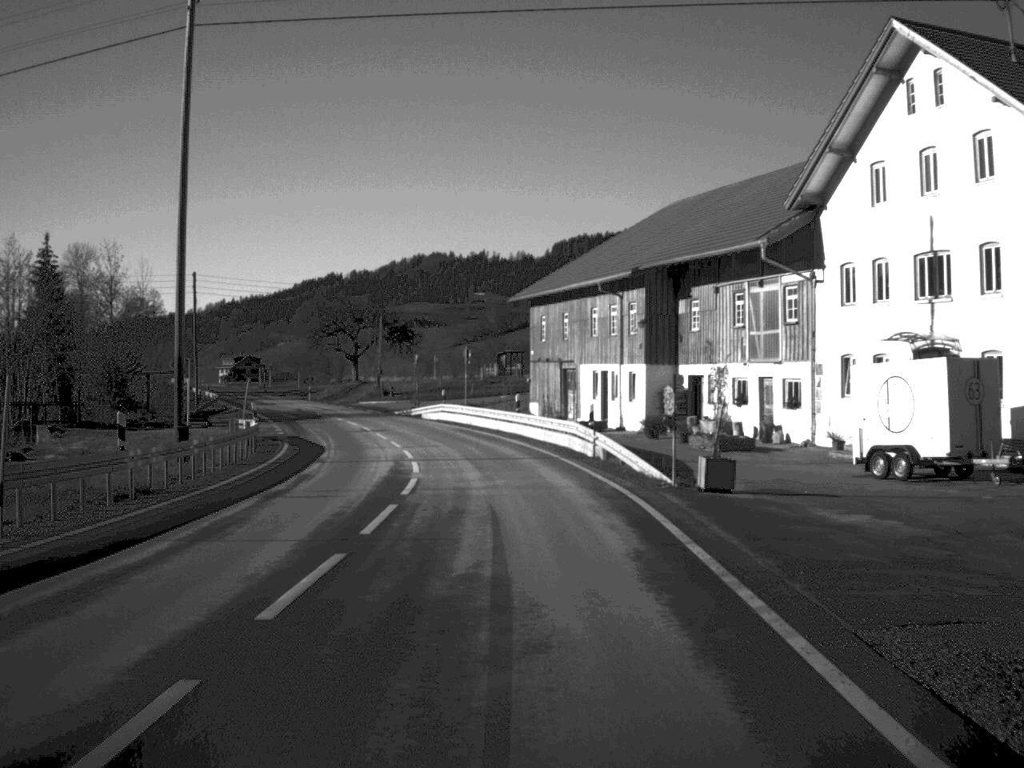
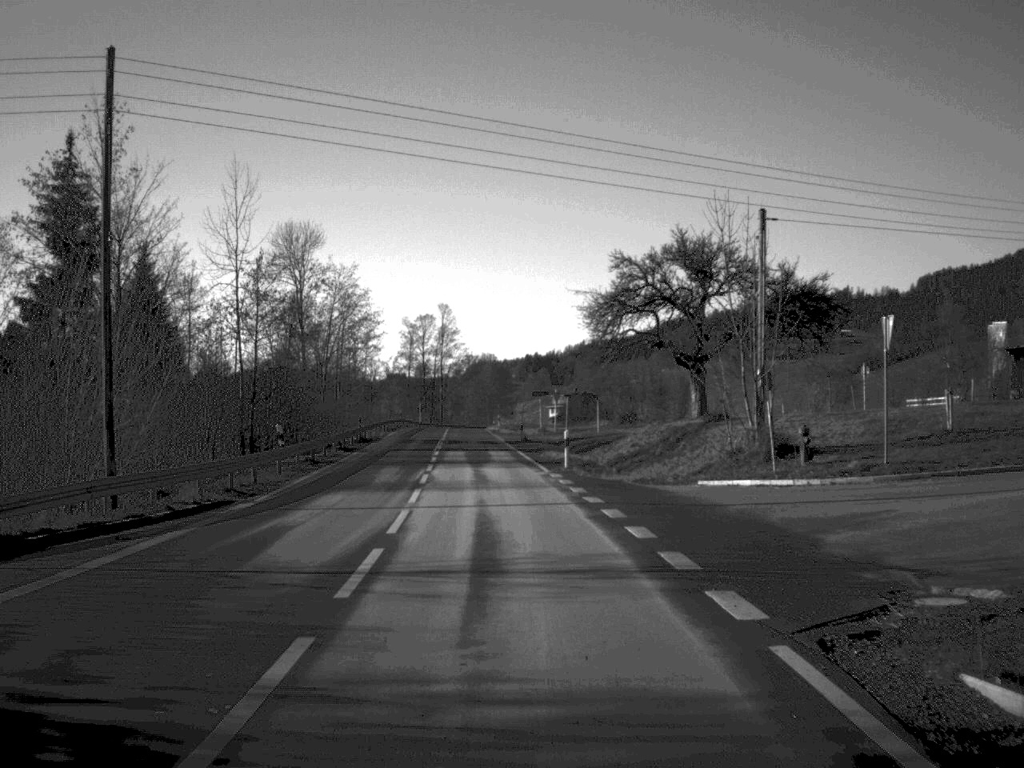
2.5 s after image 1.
(-7.9, +62.4) m; -16°
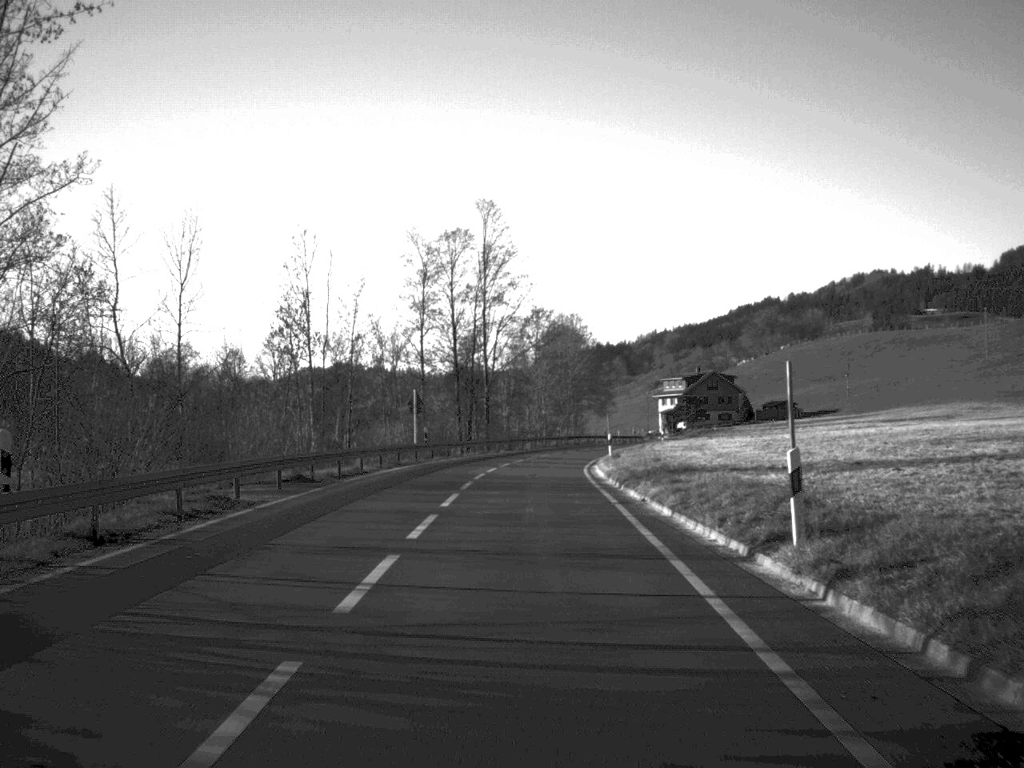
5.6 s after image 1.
(-3.9, +91.2) m; -3°
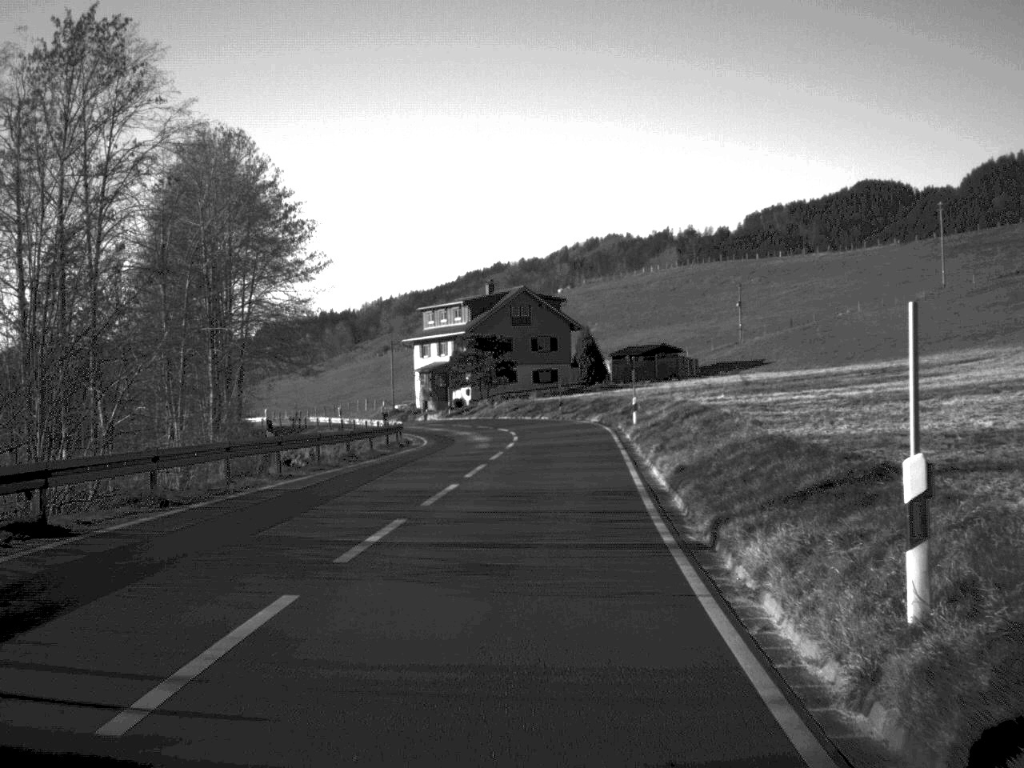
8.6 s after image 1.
(+6.8, +86.9) m; +12°
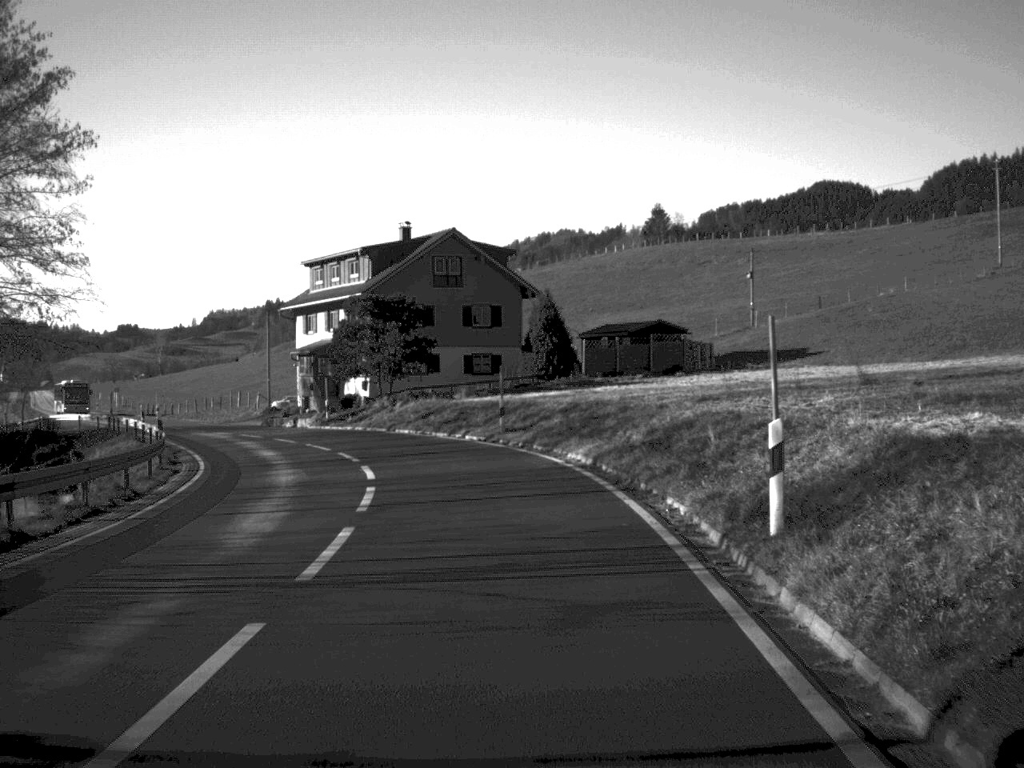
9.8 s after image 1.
(+0.9, +30.6) m; +2°
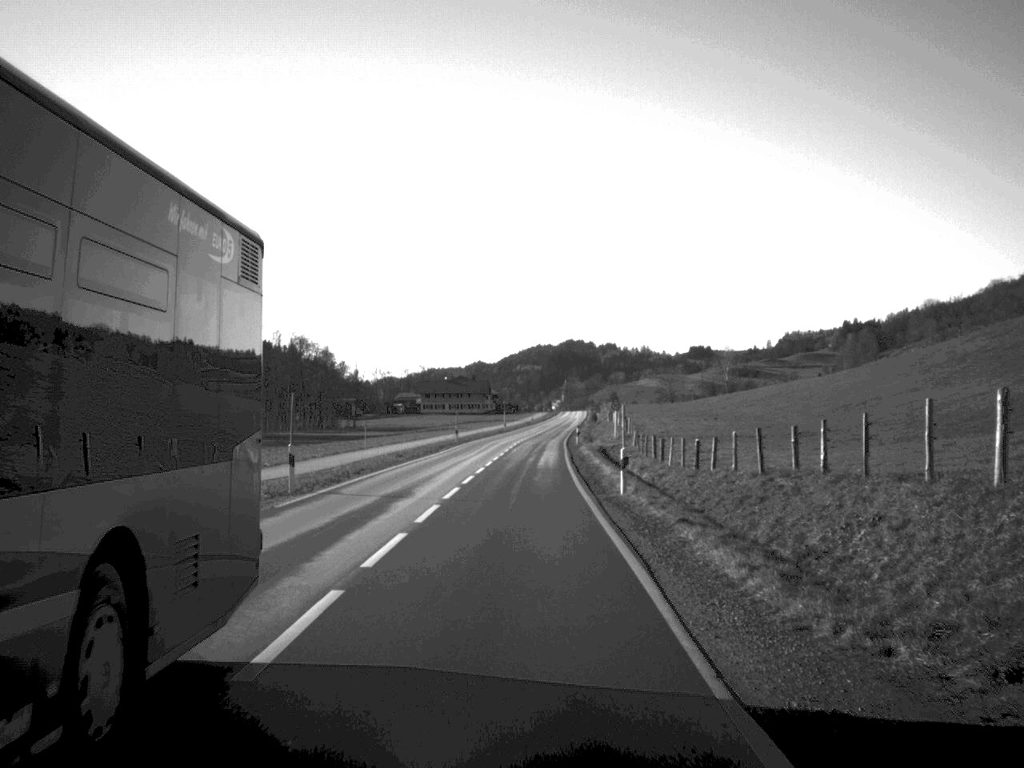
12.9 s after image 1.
(-17.2, +66.0) m; -25°
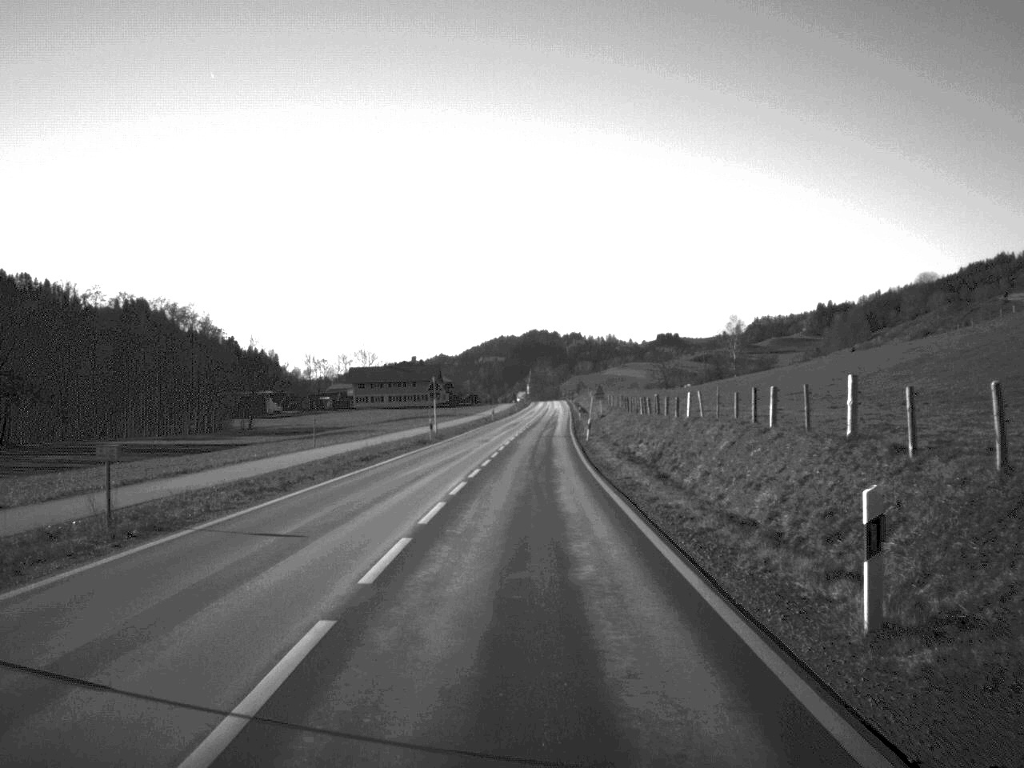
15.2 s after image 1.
(+0.7, +68.5) m; +2°
